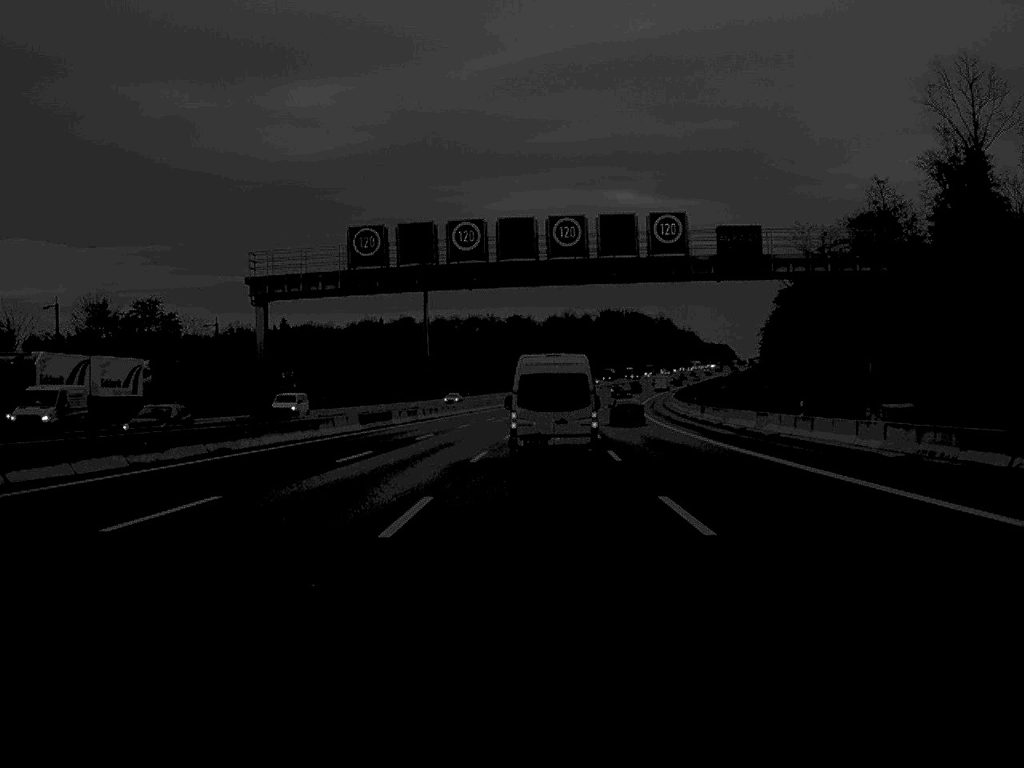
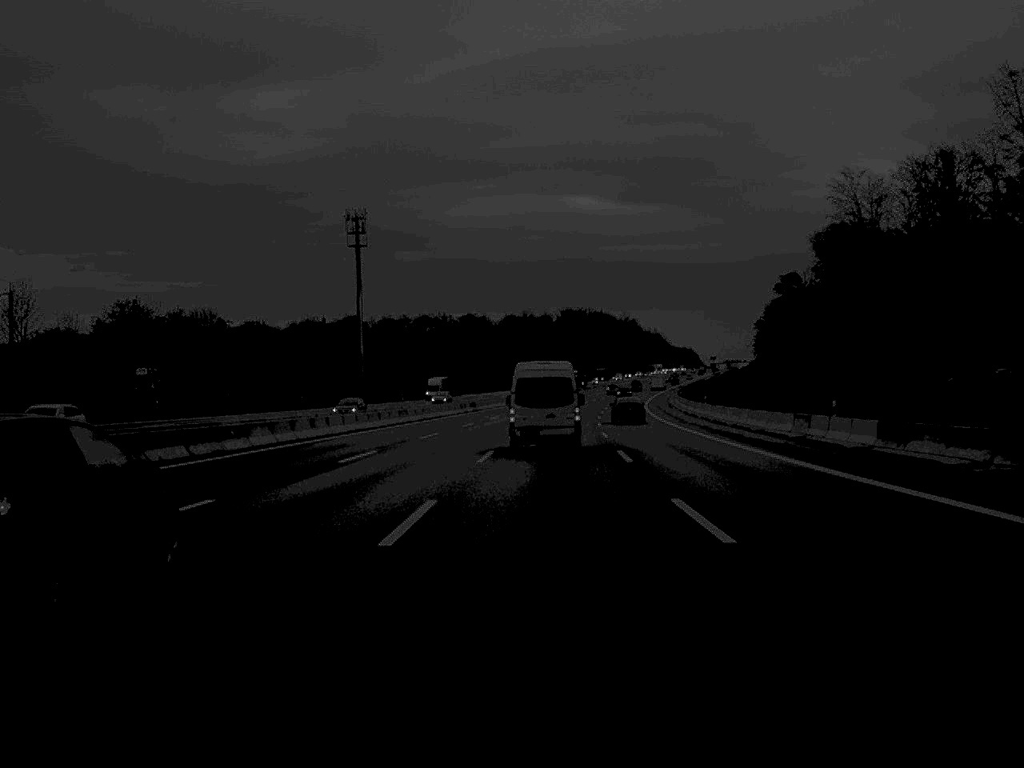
(+0.9, +54.6) m; +2°
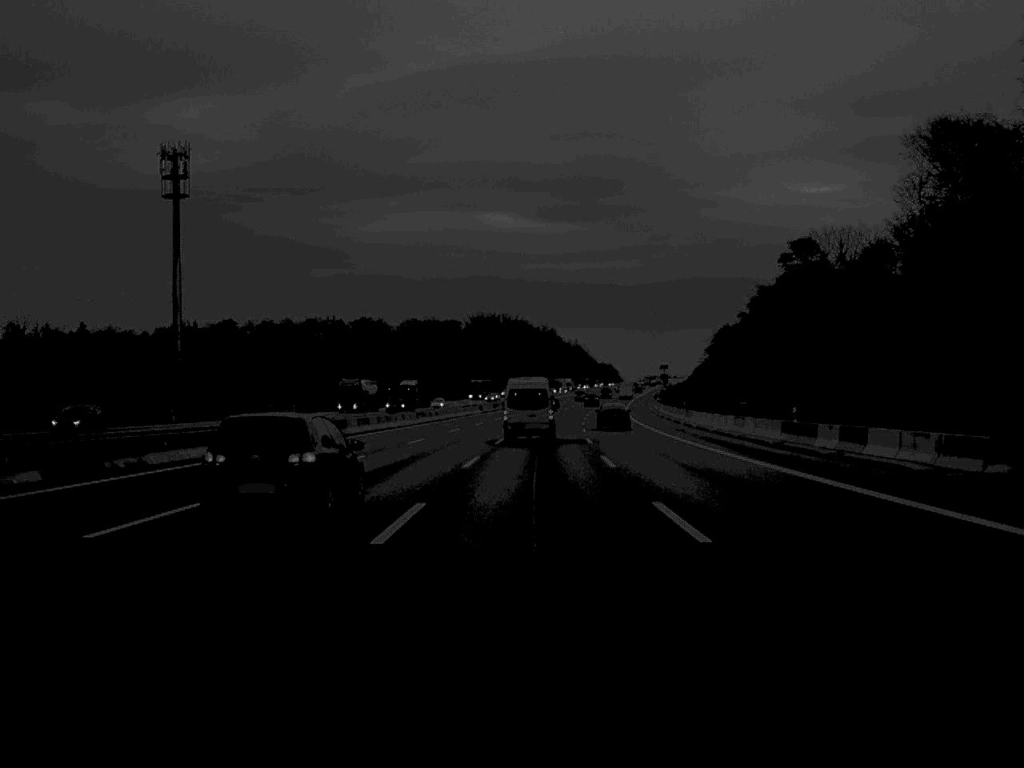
(+3.0, +88.8) m; +4°
